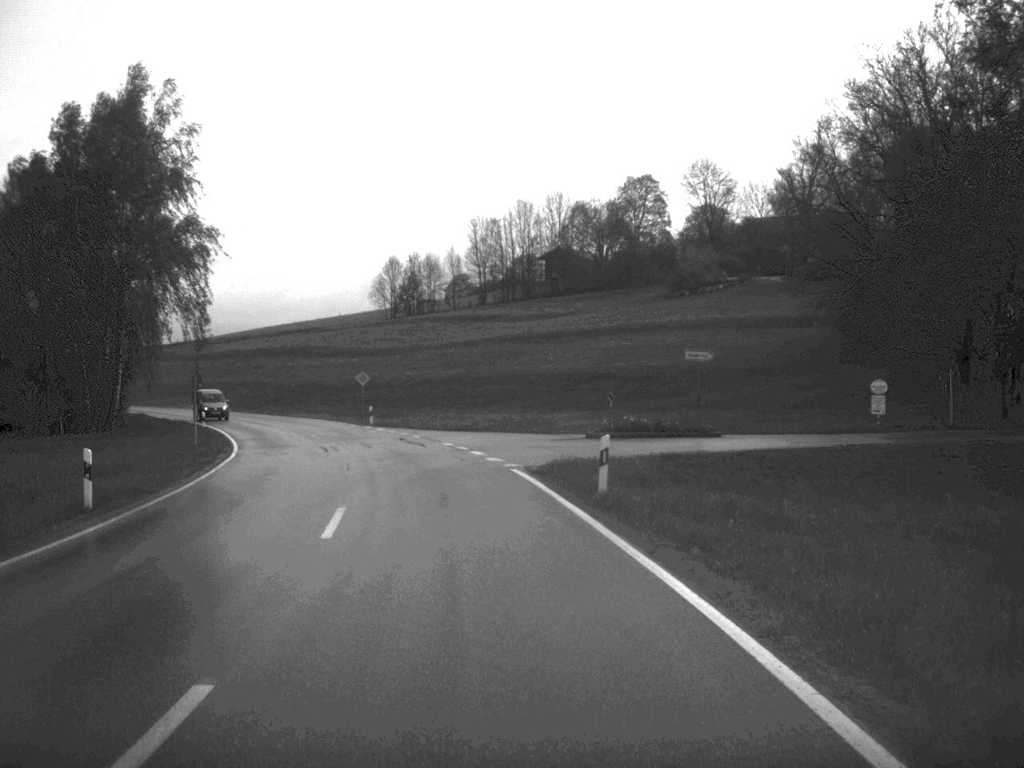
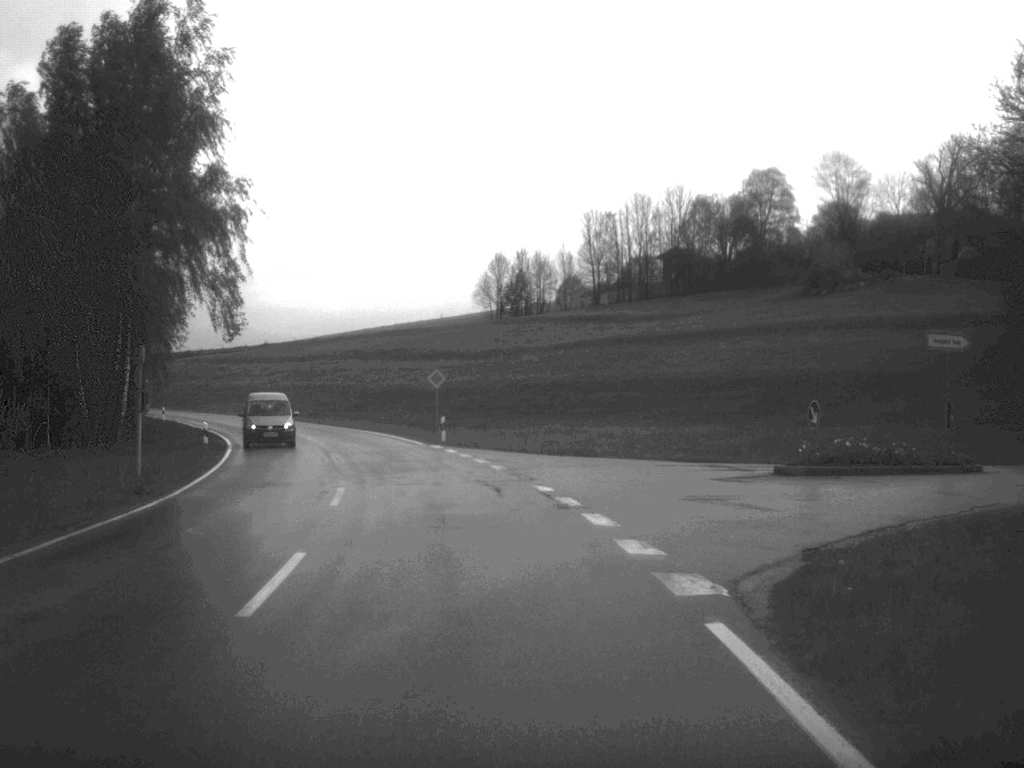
(-0.8, +17.5) m; -5°
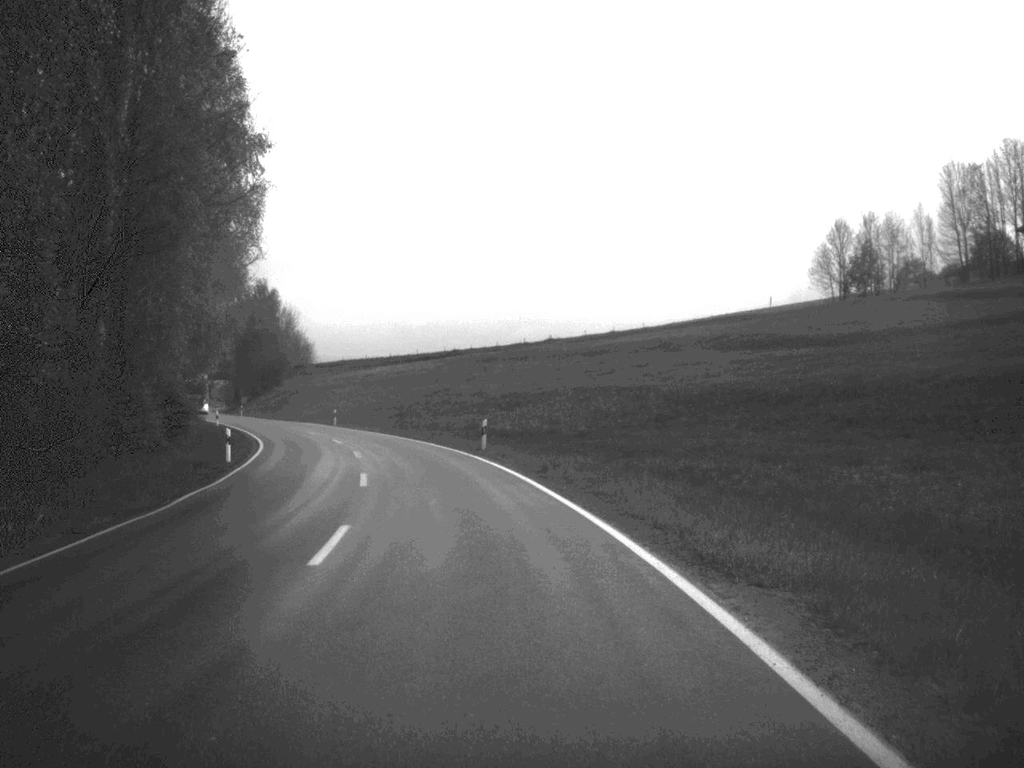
(-5.3, +43.9) m; -14°
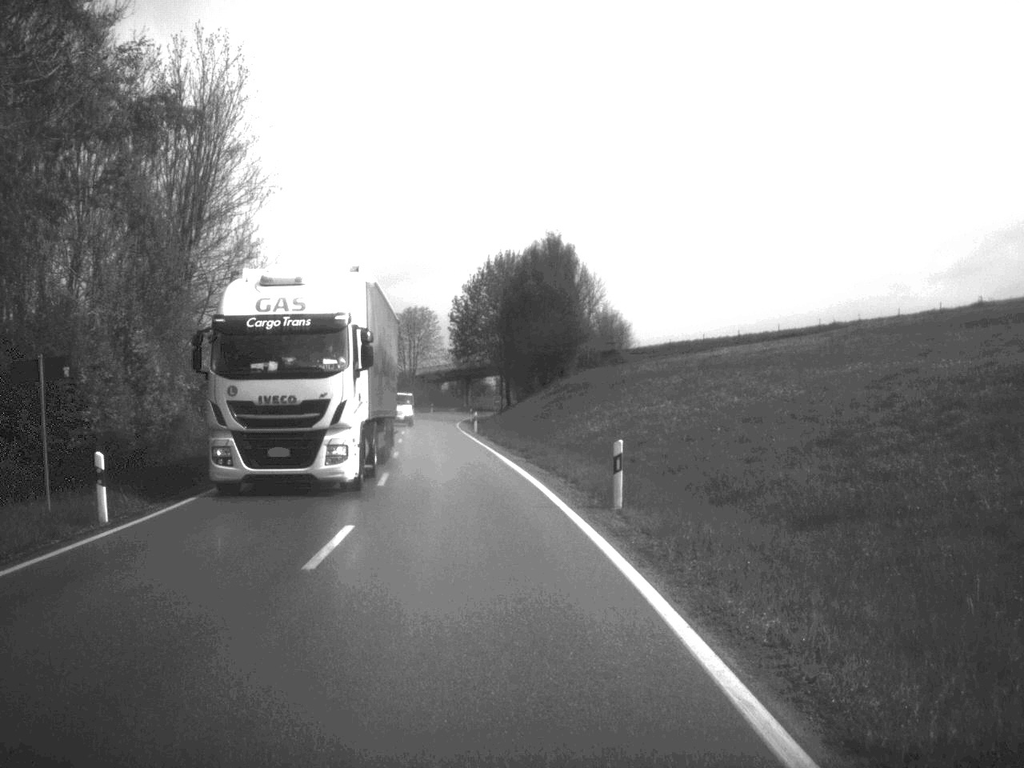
(-8.2, +59.5) m; -15°
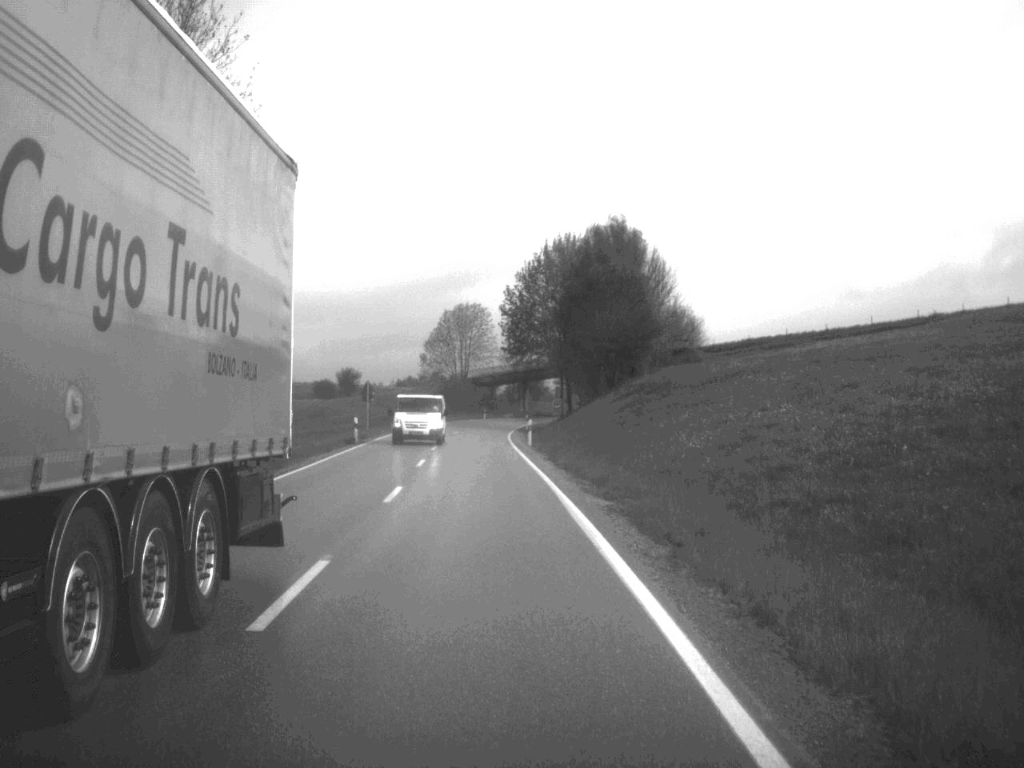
(-0.3, +14.3) m; -3°
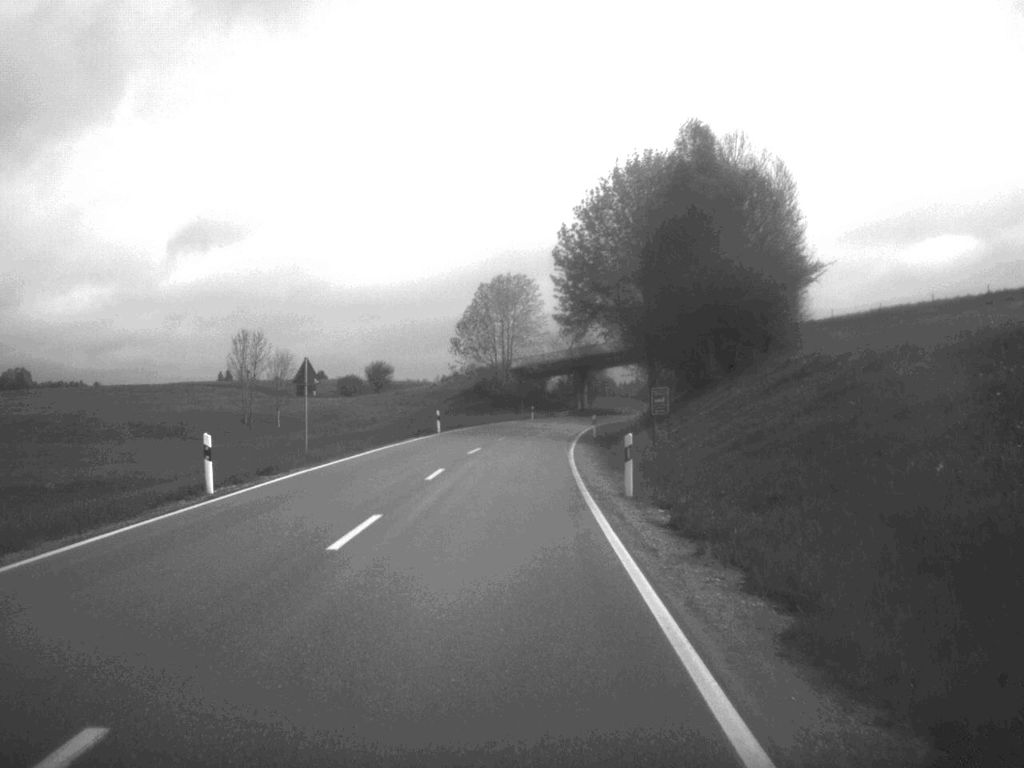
(-0.7, +31.1) m; -2°
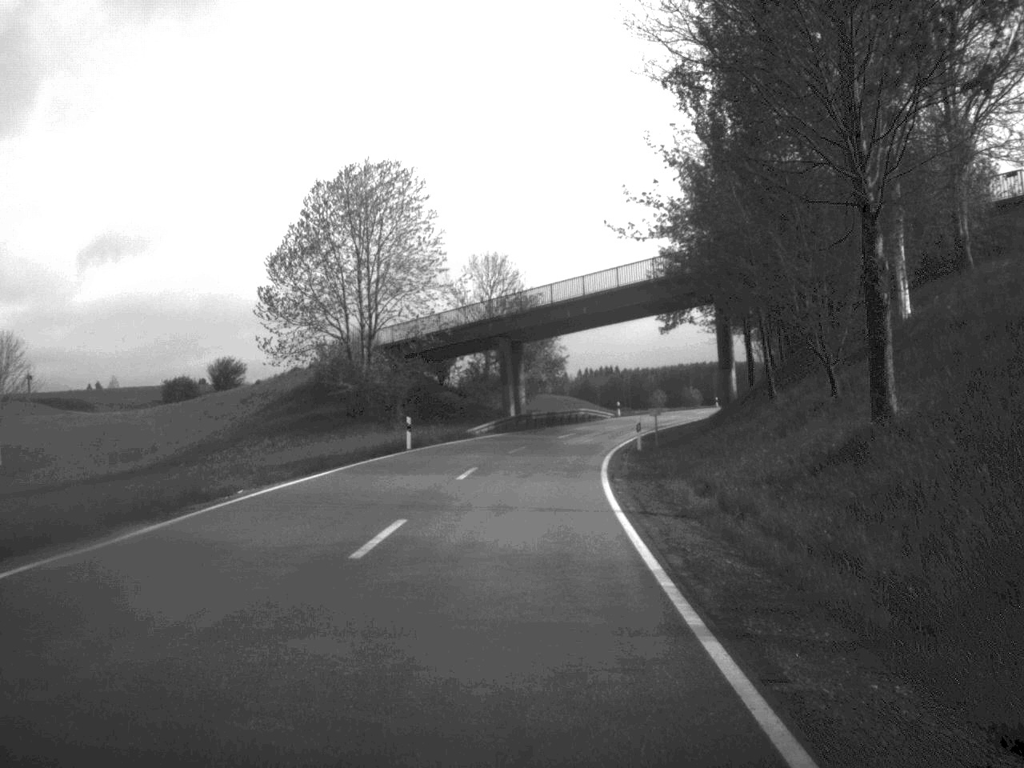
(+1.3, +59.4) m; +4°
